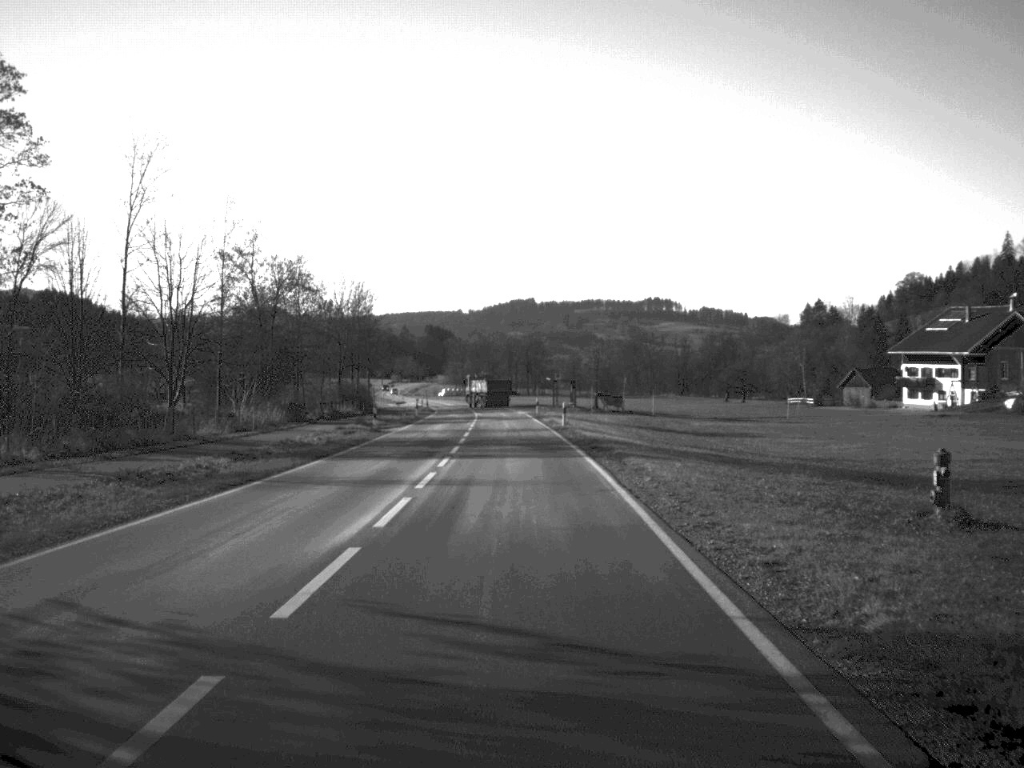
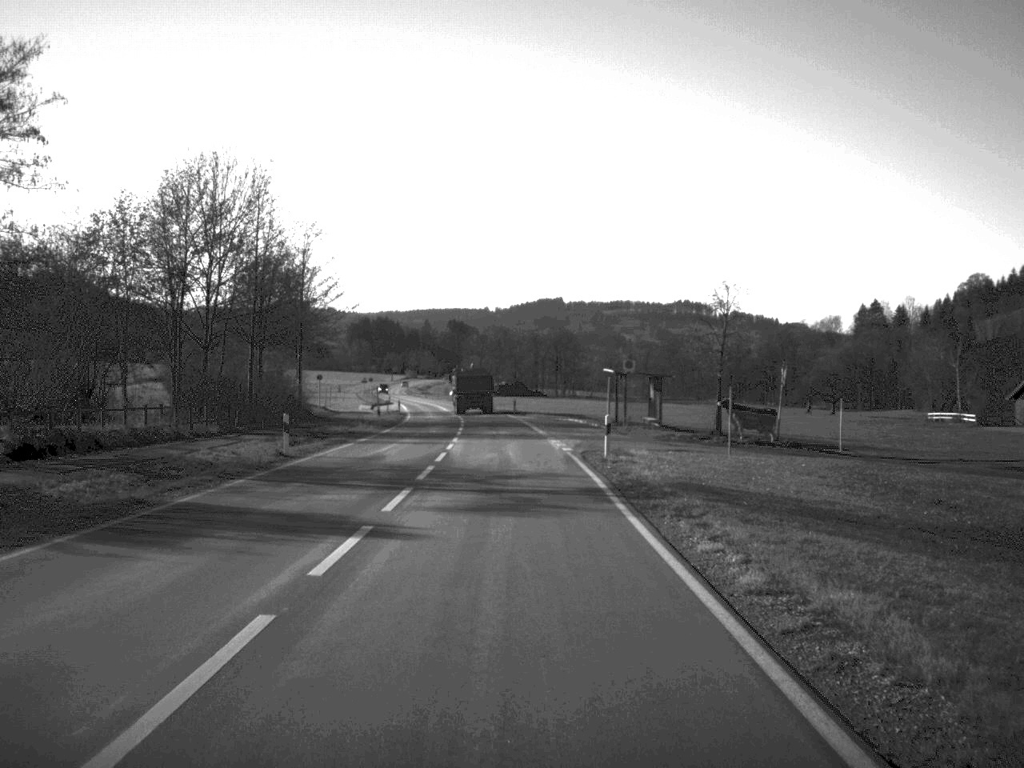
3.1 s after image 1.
(-0.5, +51.3) m; -1°
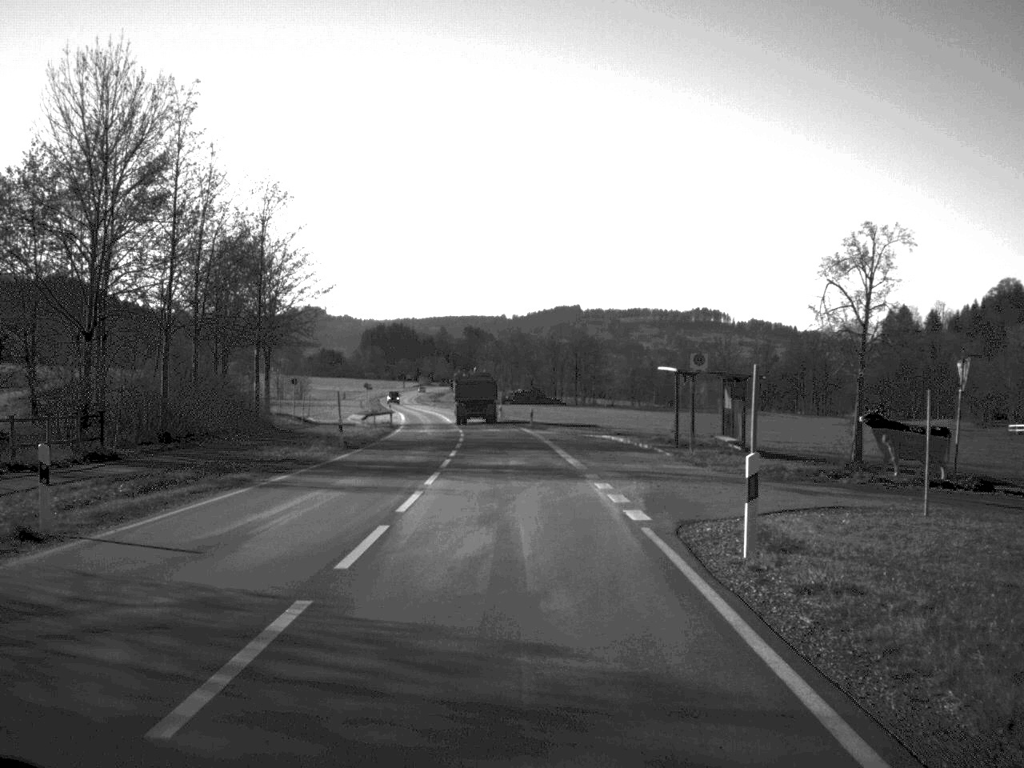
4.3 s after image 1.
(-0.1, +17.0) m; -1°
